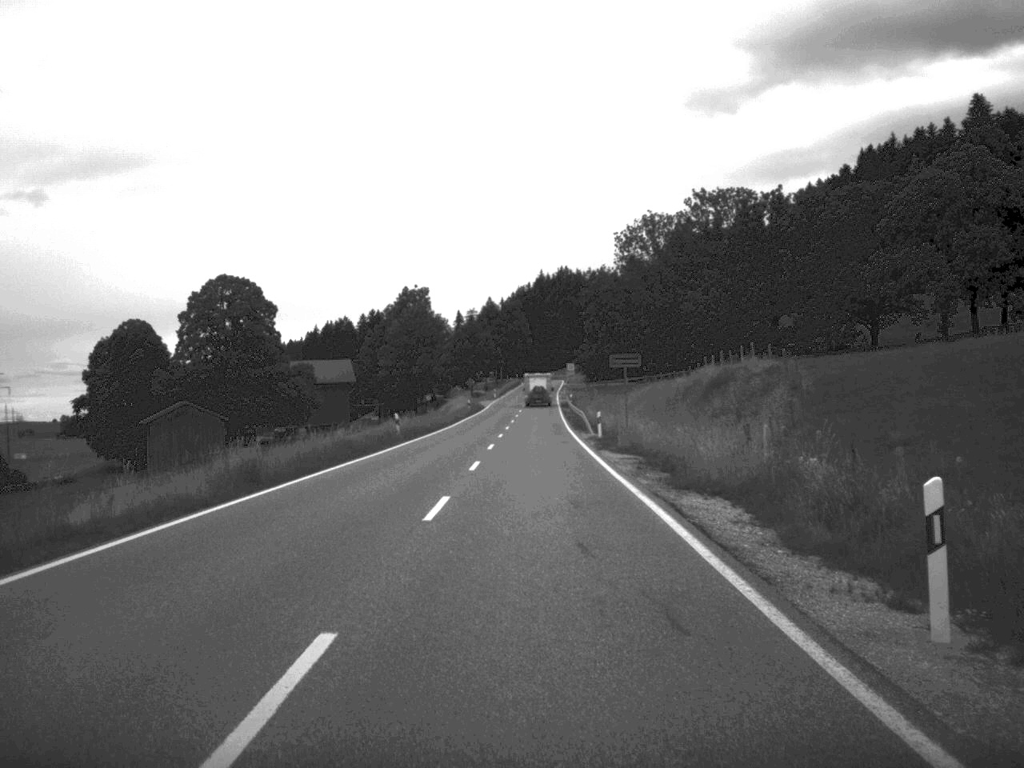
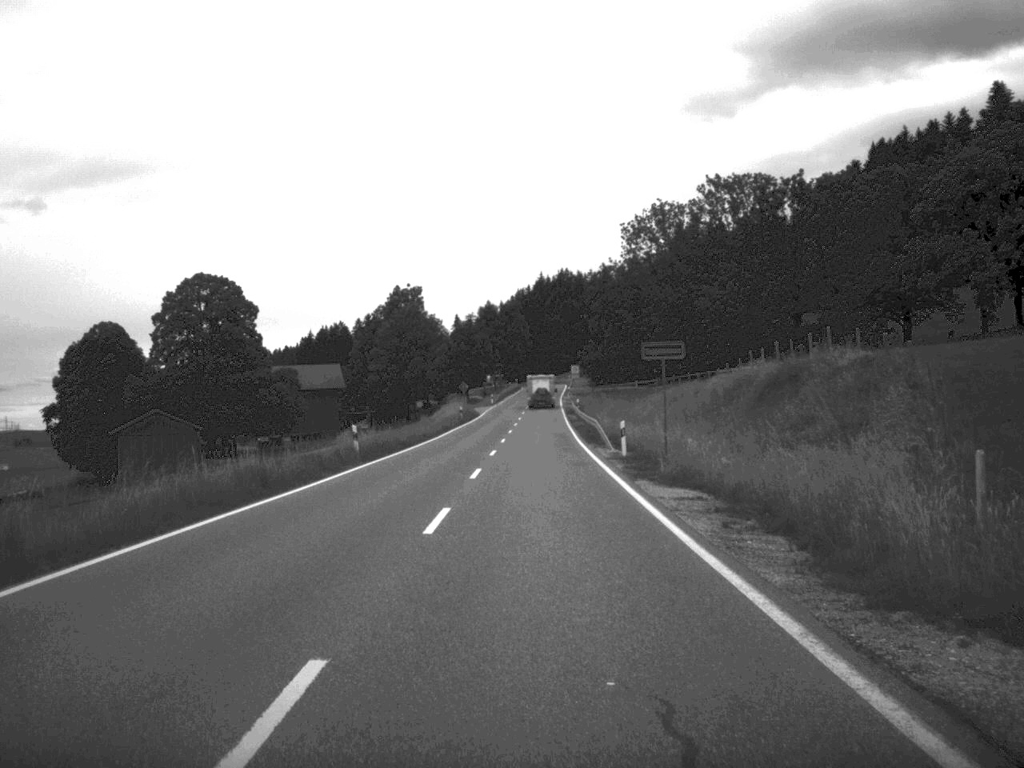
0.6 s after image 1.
(0.0, +12.4) m; 0°
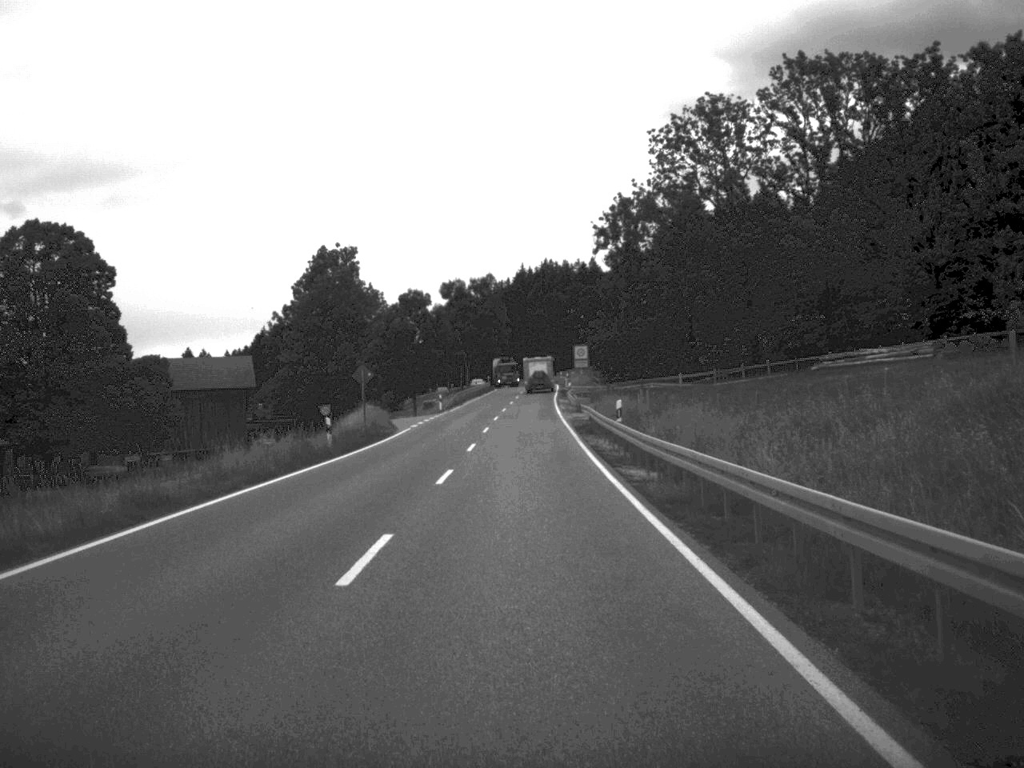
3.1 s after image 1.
(+0.5, +51.5) m; +1°
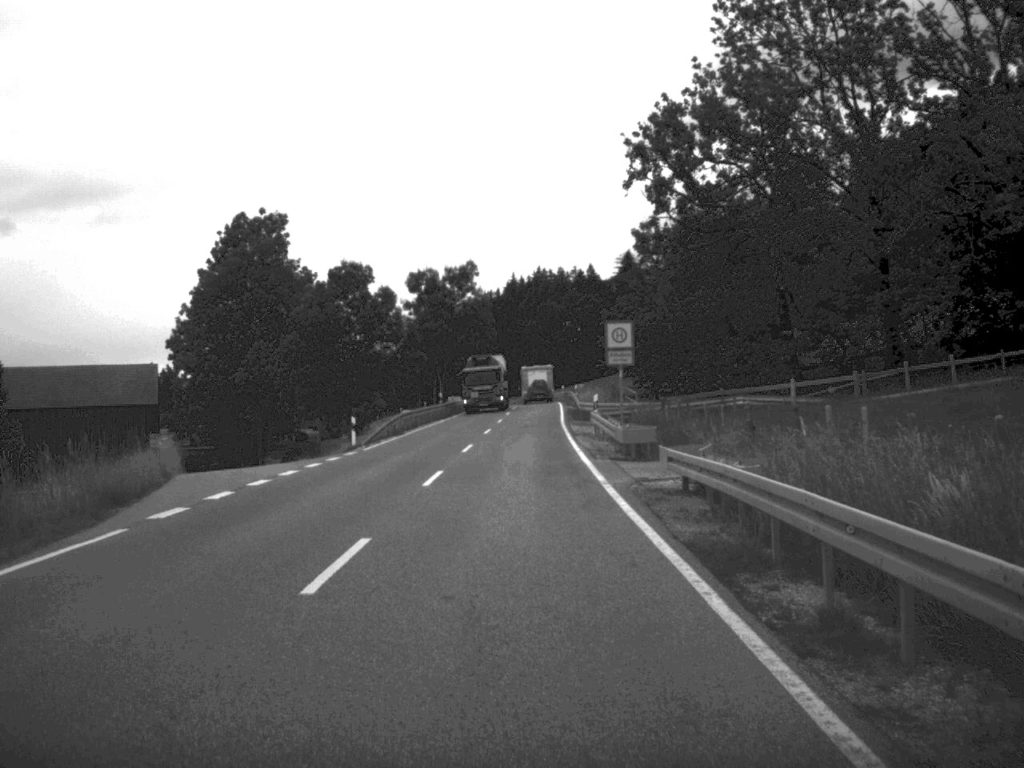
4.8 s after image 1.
(+0.1, +35.6) m; 0°
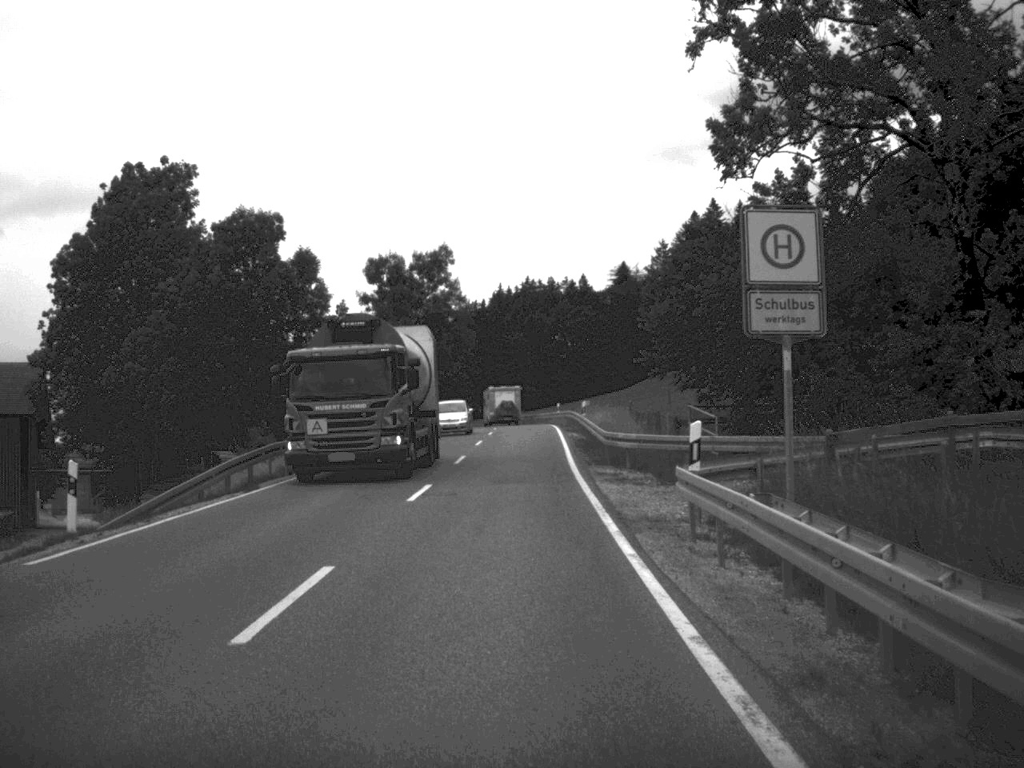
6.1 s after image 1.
(+0.1, +25.1) m; +1°
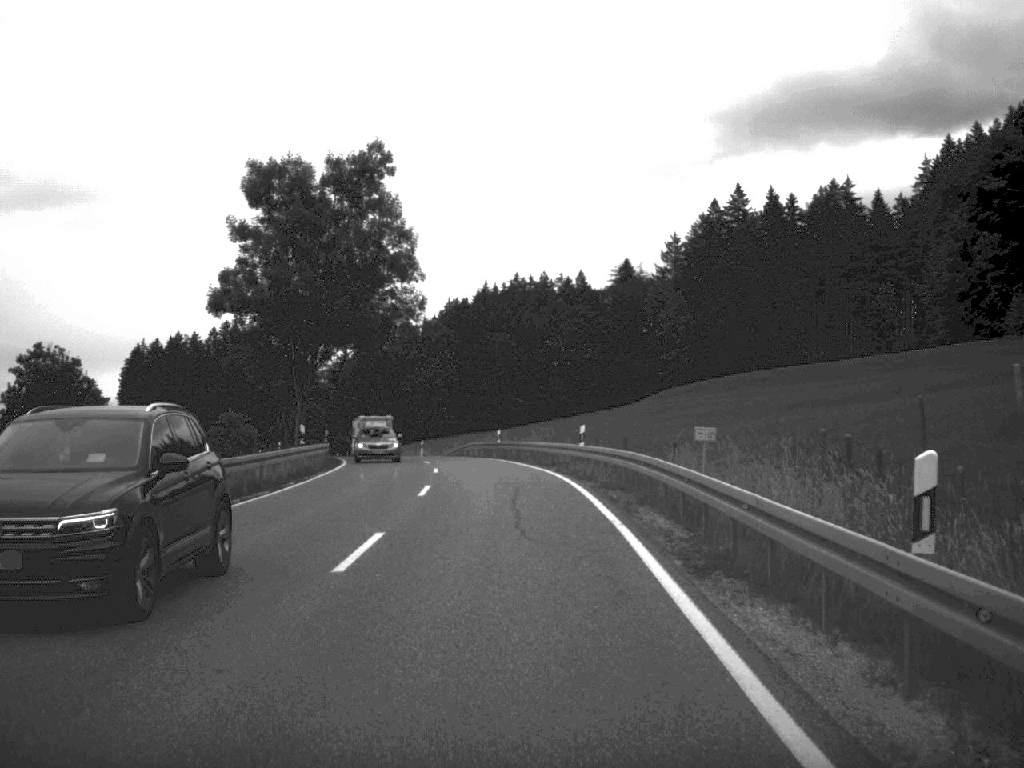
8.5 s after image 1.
(0.0, +42.9) m; +1°
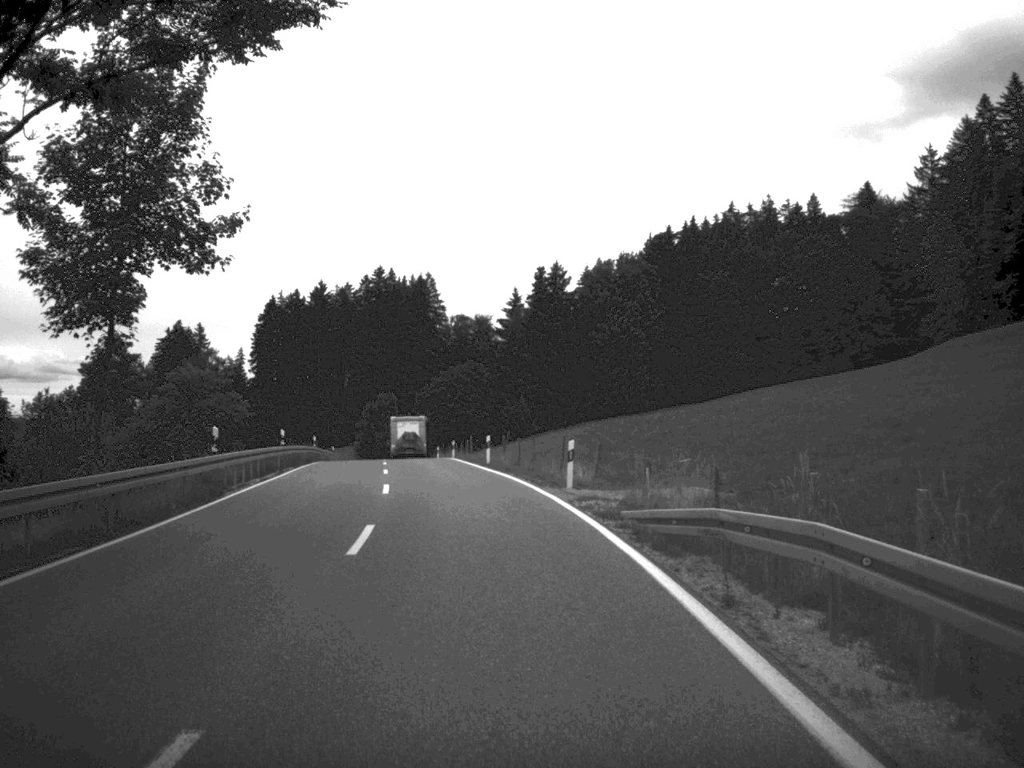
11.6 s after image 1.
(-3.5, +56.9) m; -9°
